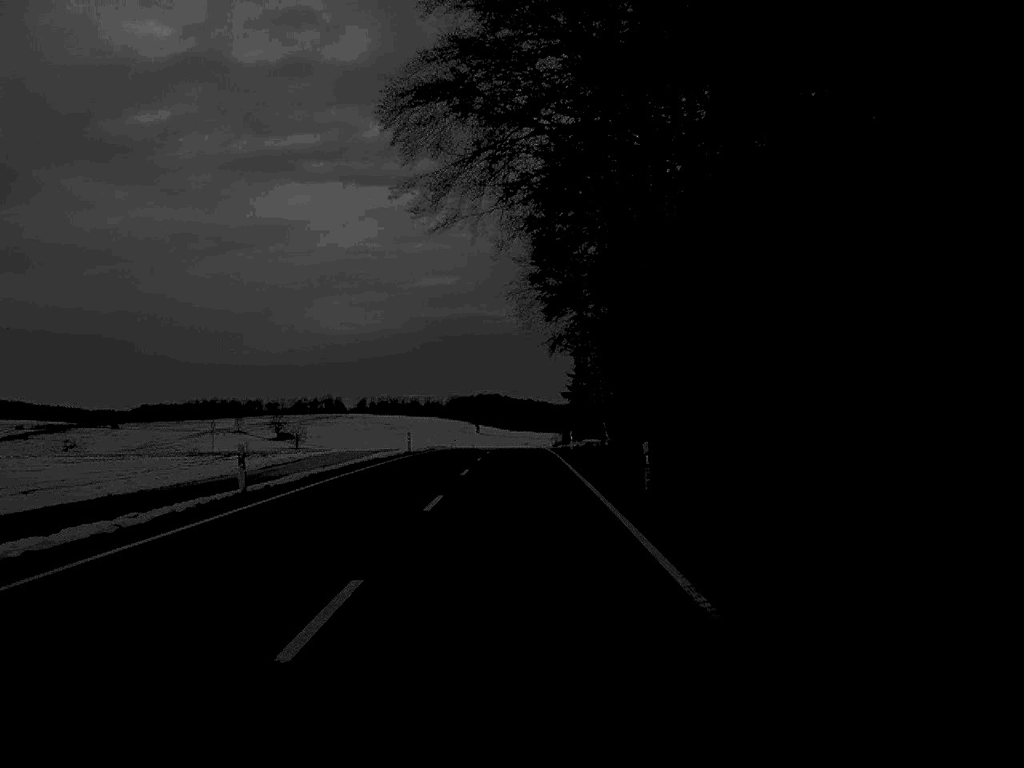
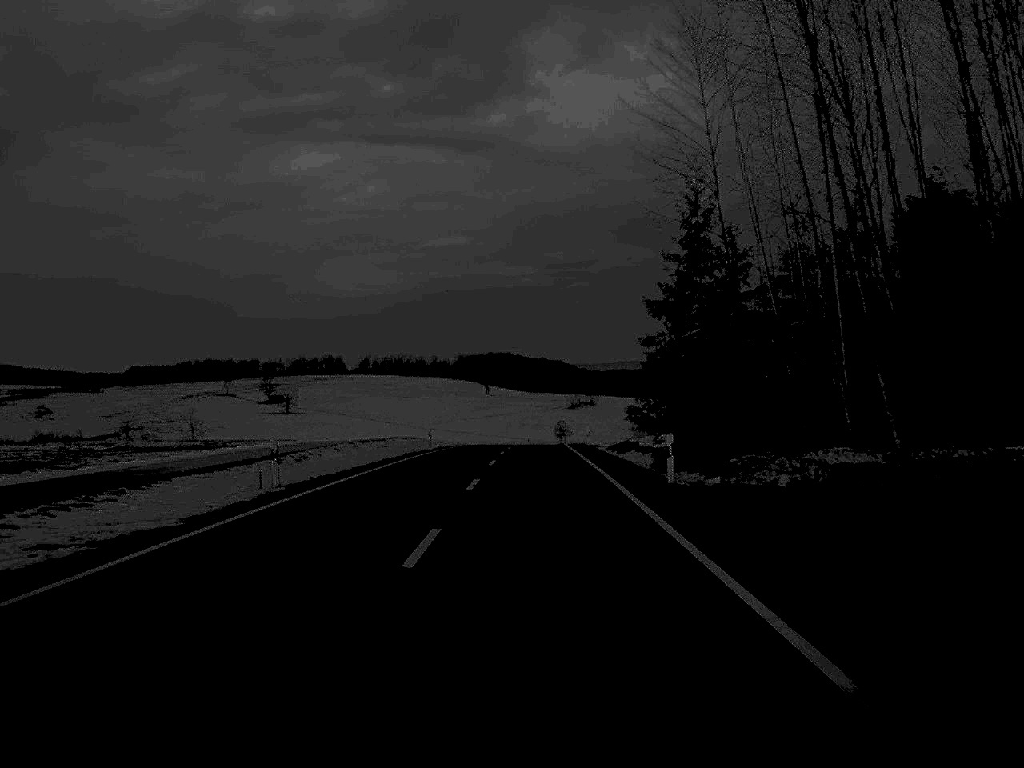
(-0.6, +79.0) m; -1°
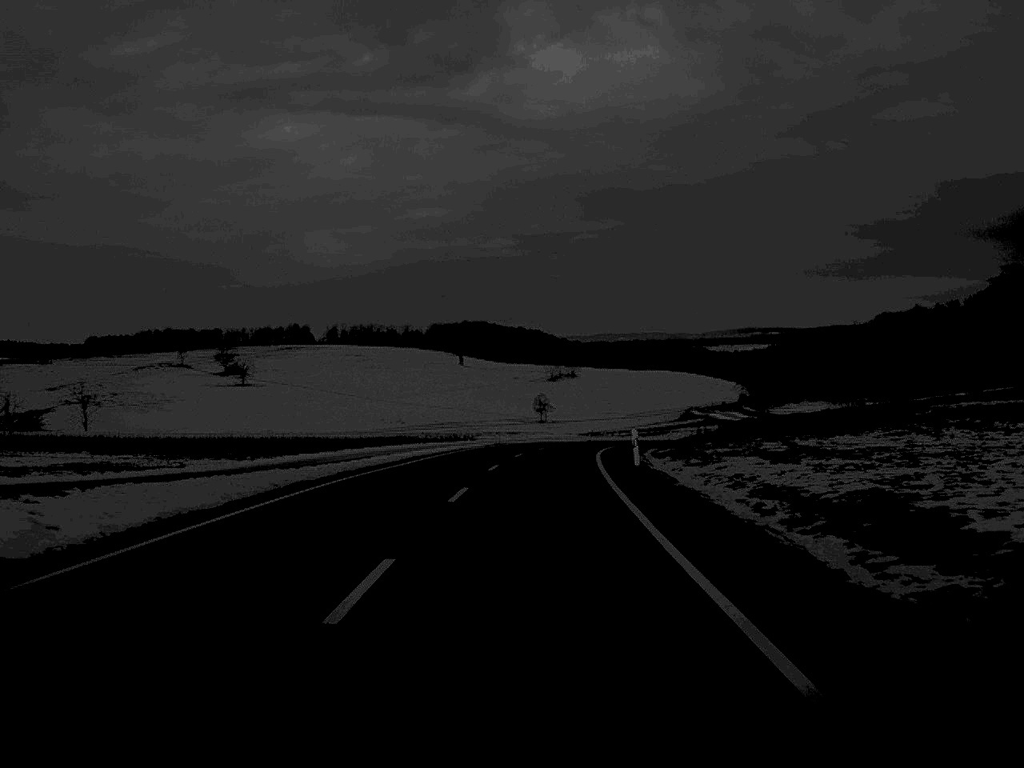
(+0.5, +63.0) m; +1°
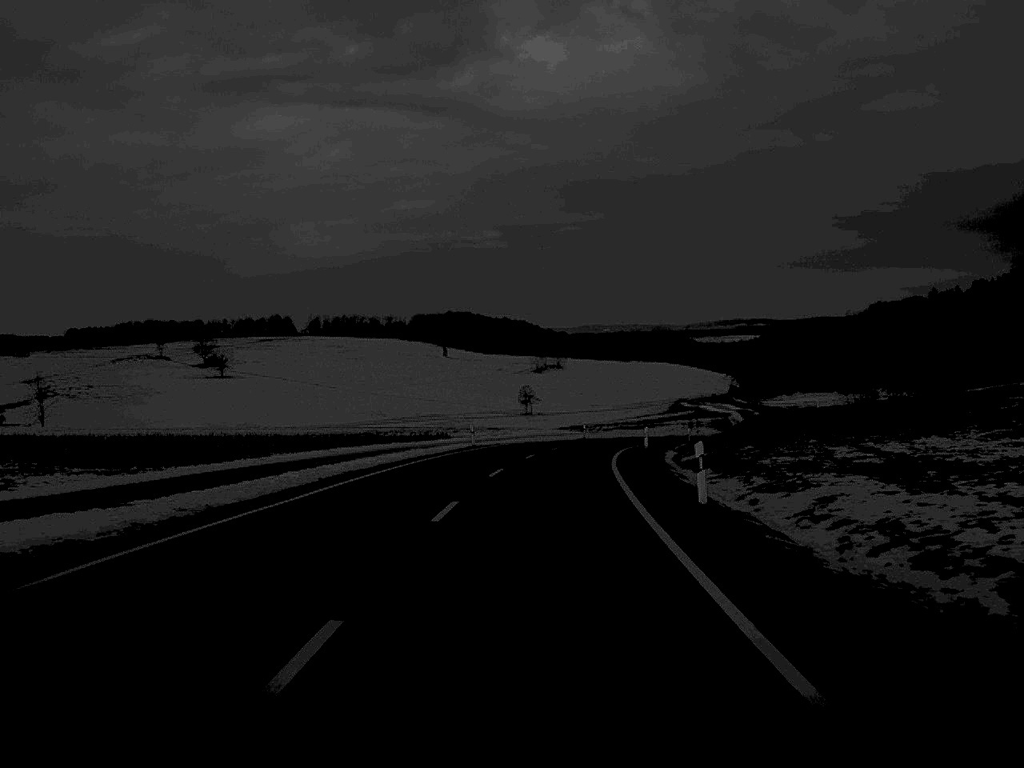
(+0.1, +15.5) m; +1°
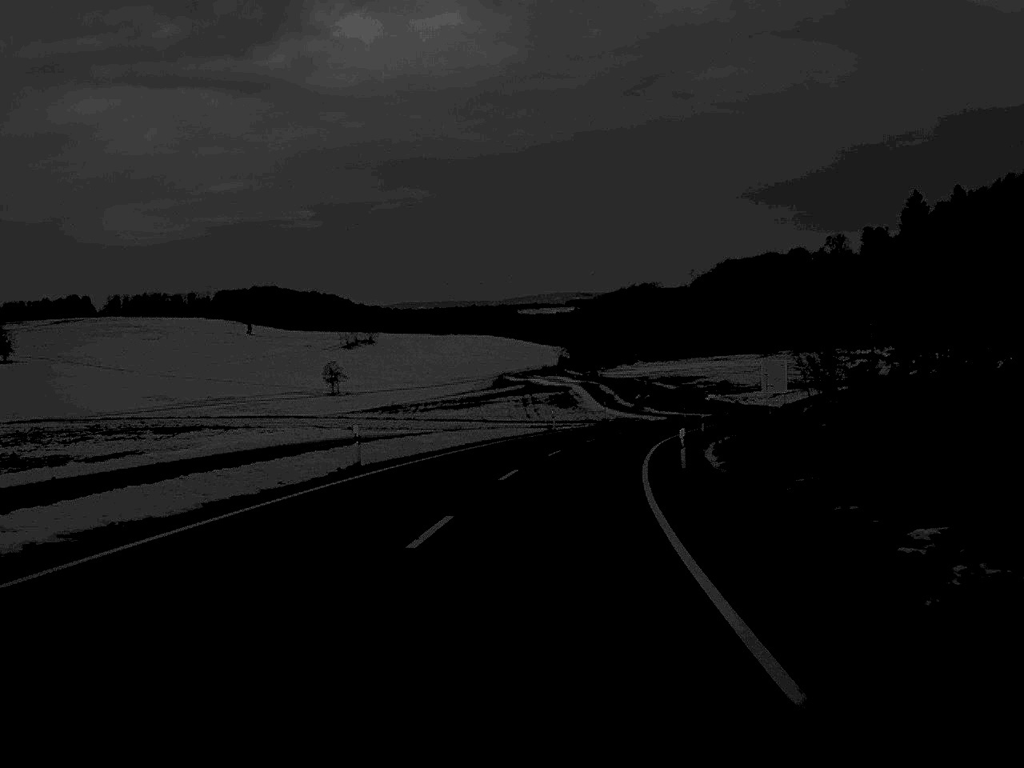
(+4.0, +62.8) m; +8°
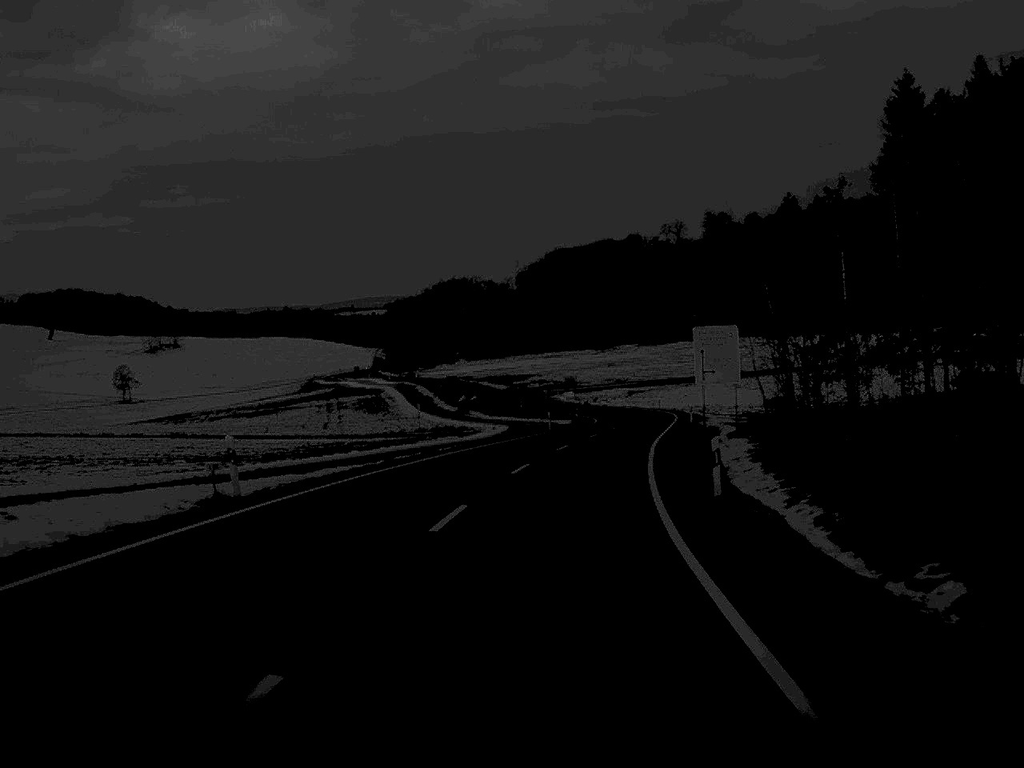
(+3.3, +45.8) m; +8°
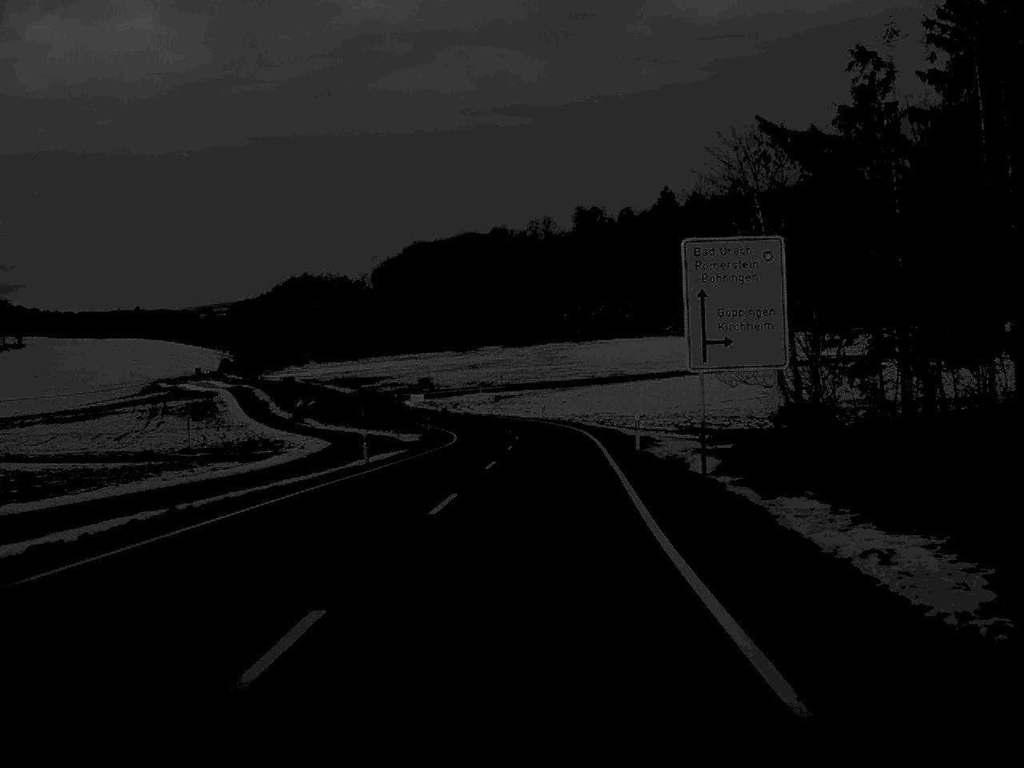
(+1.9, +33.4) m; +6°
